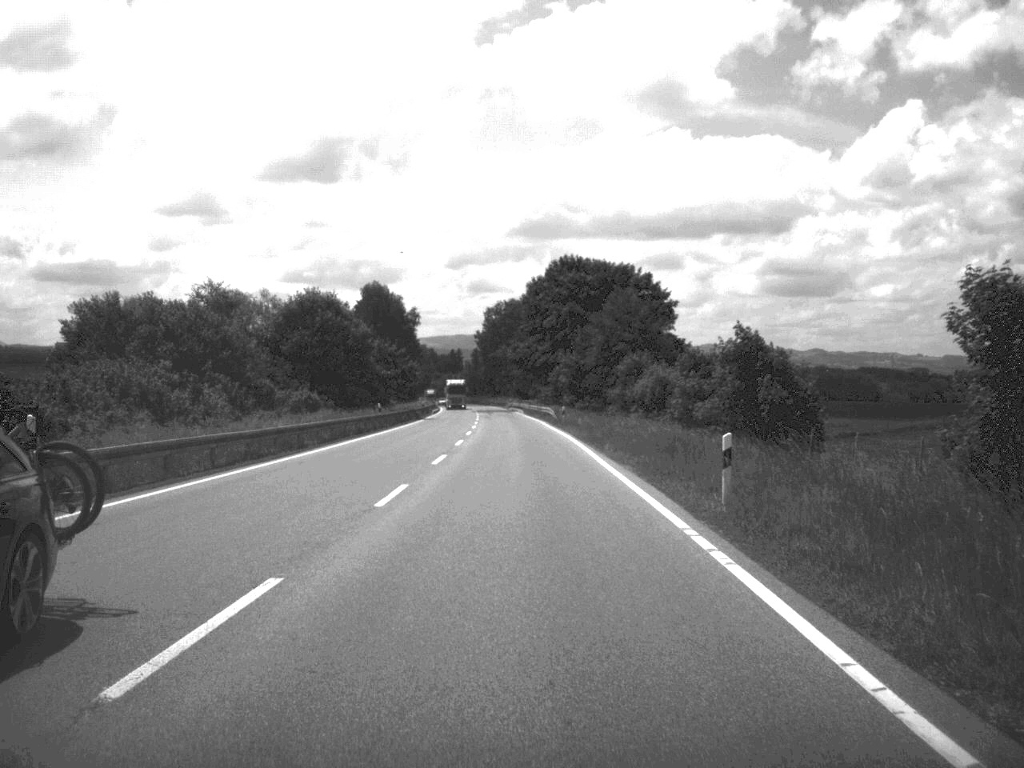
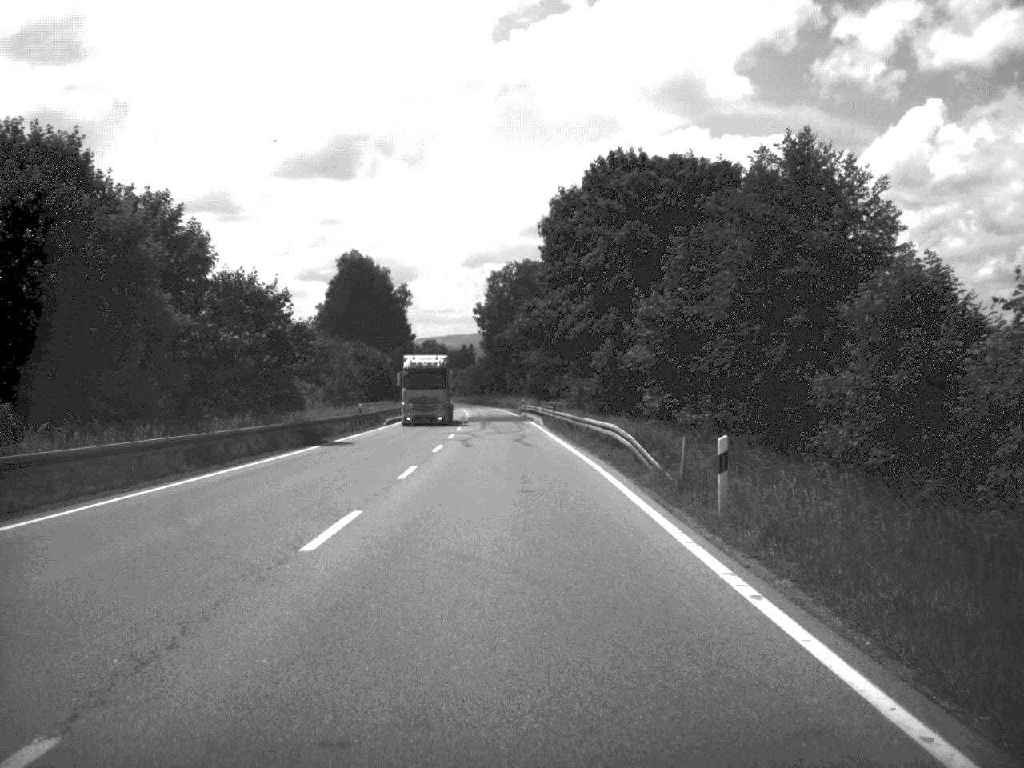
(-0.3, +52.4) m; -1°
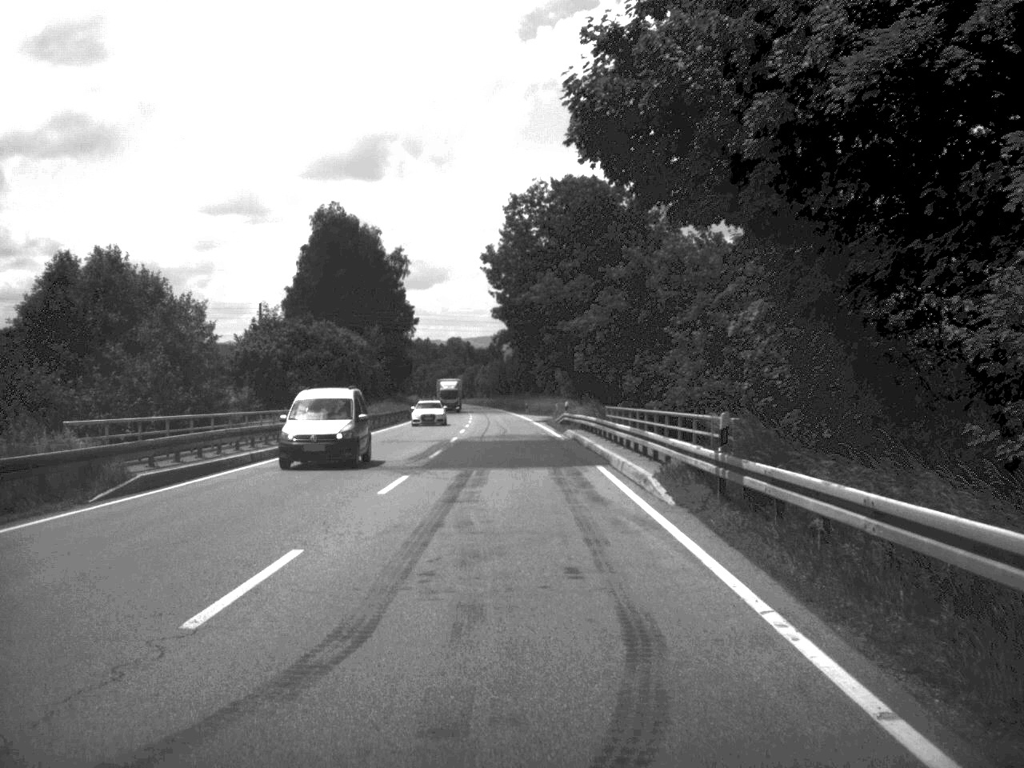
(-0.7, +51.2) m; -2°
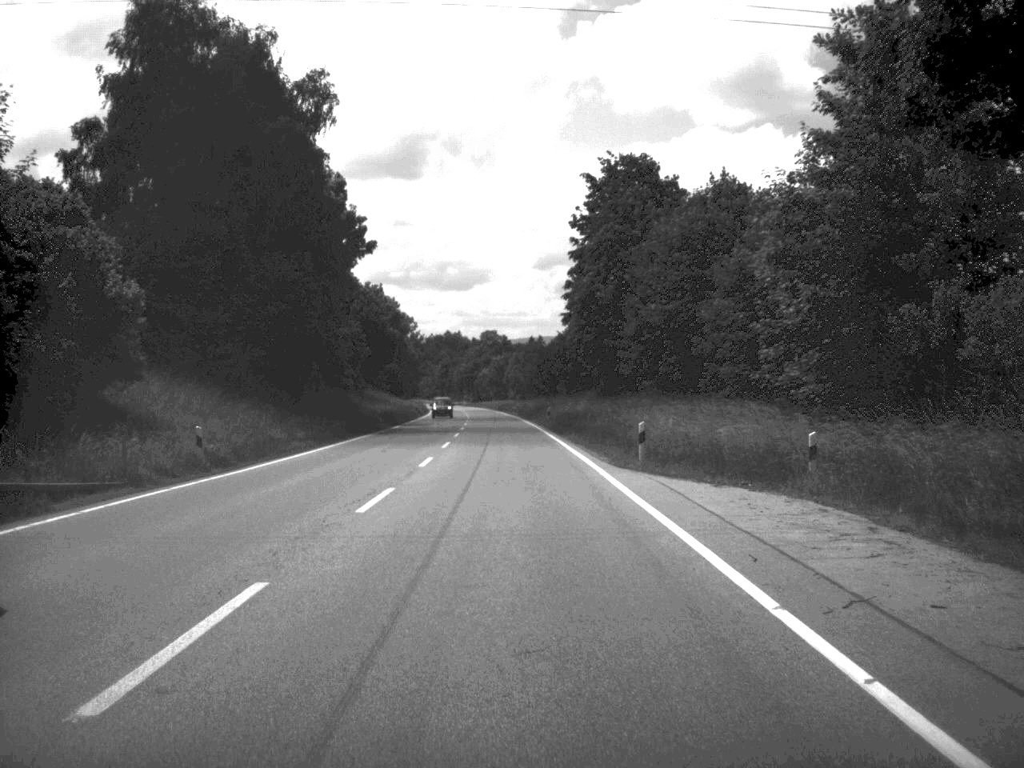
(-1.7, +85.0) m; -2°
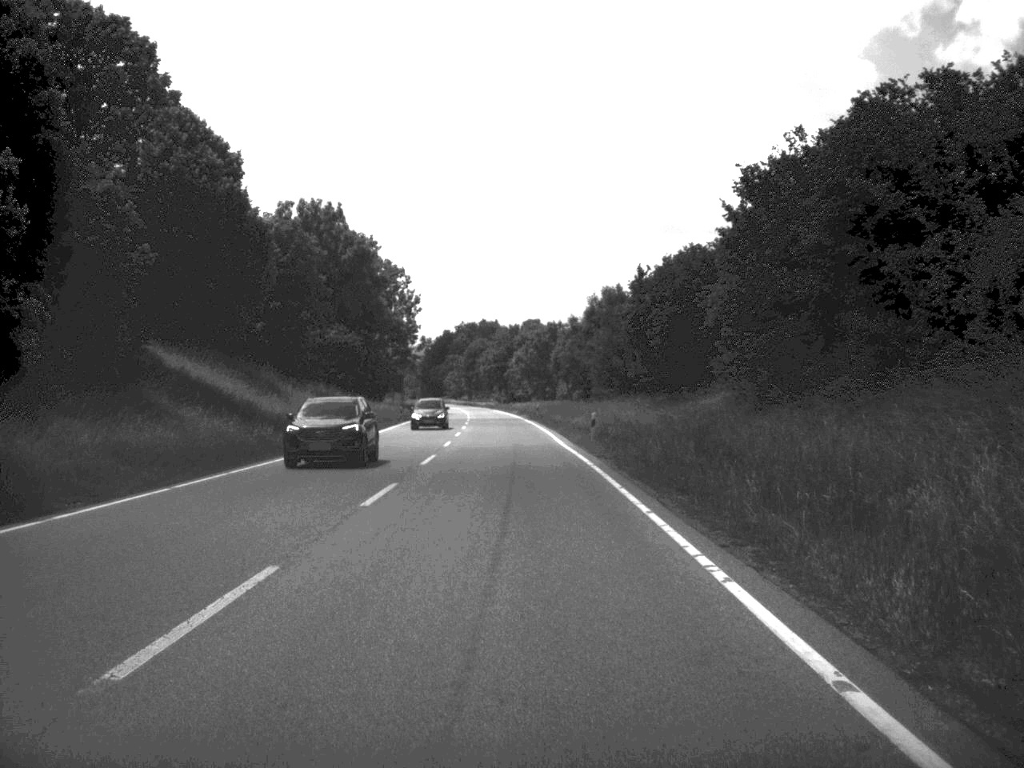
(-1.7, +81.6) m; -2°
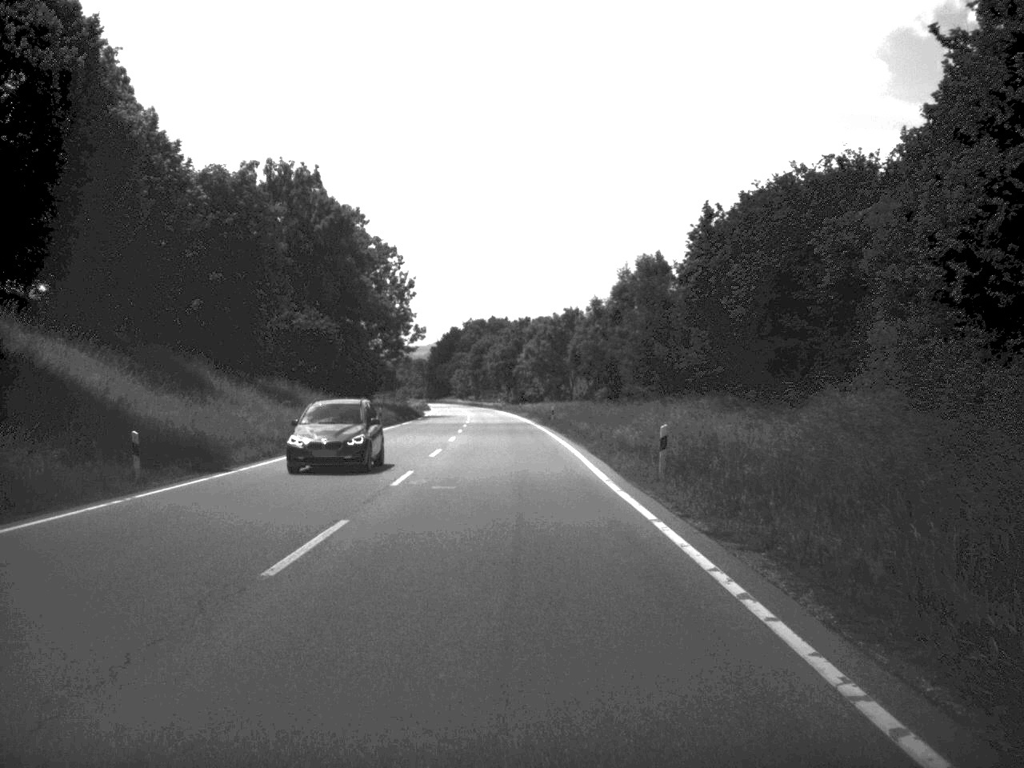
(-0.1, +19.1) m; -1°
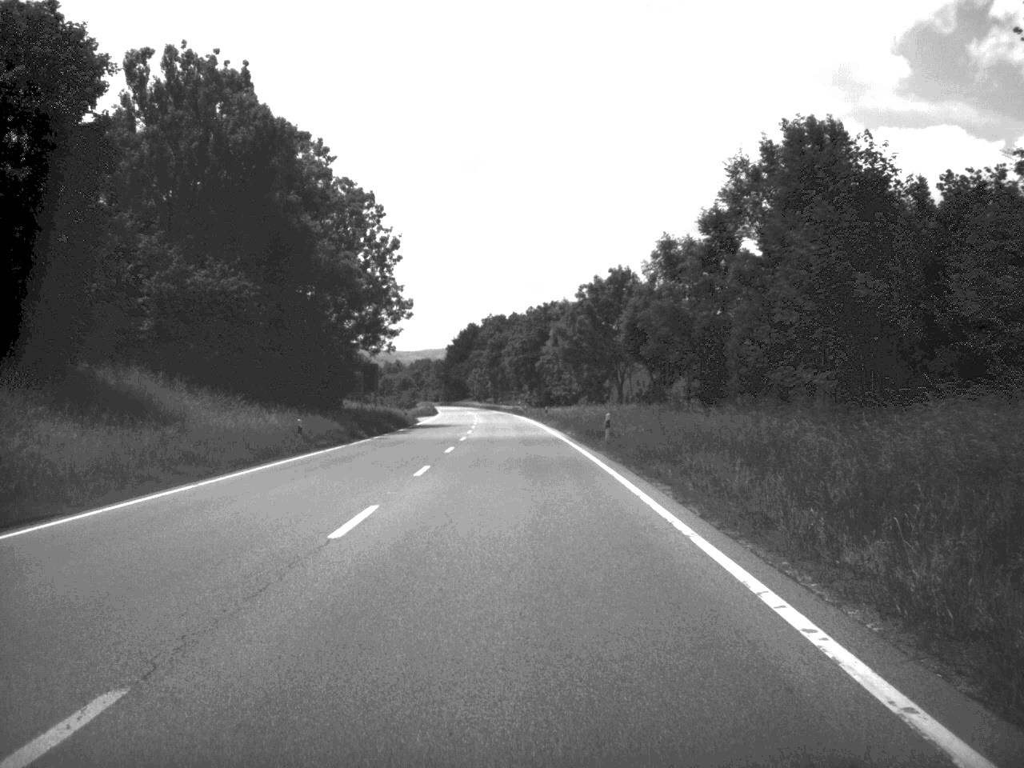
(-0.3, +32.1) m; -1°
